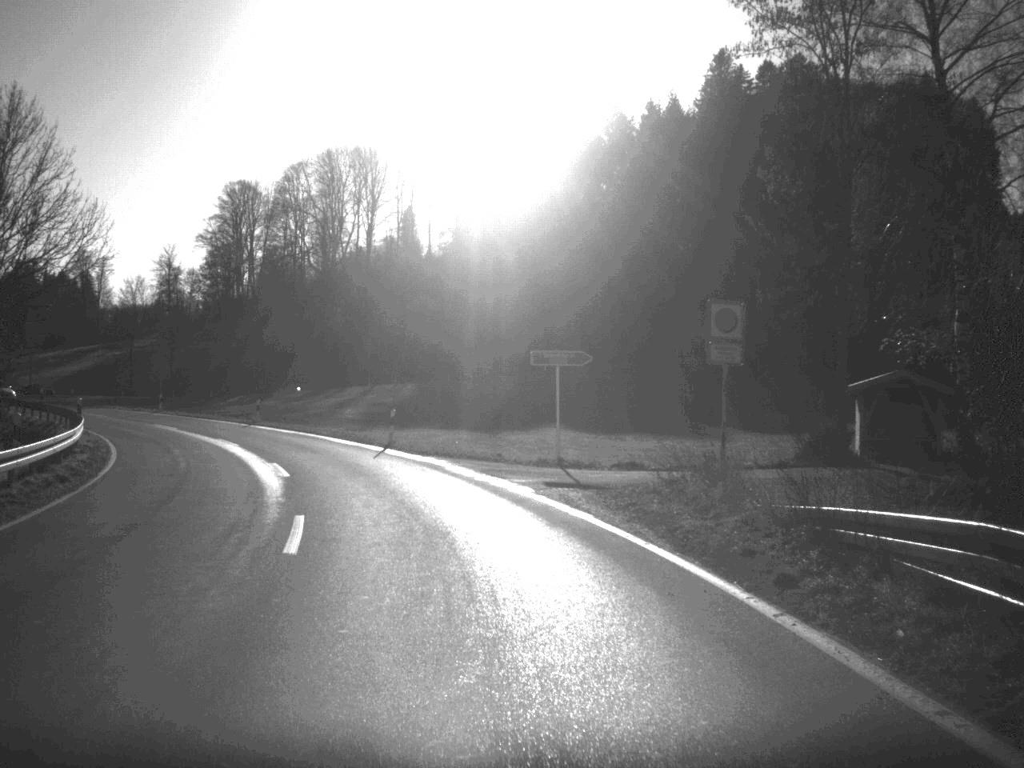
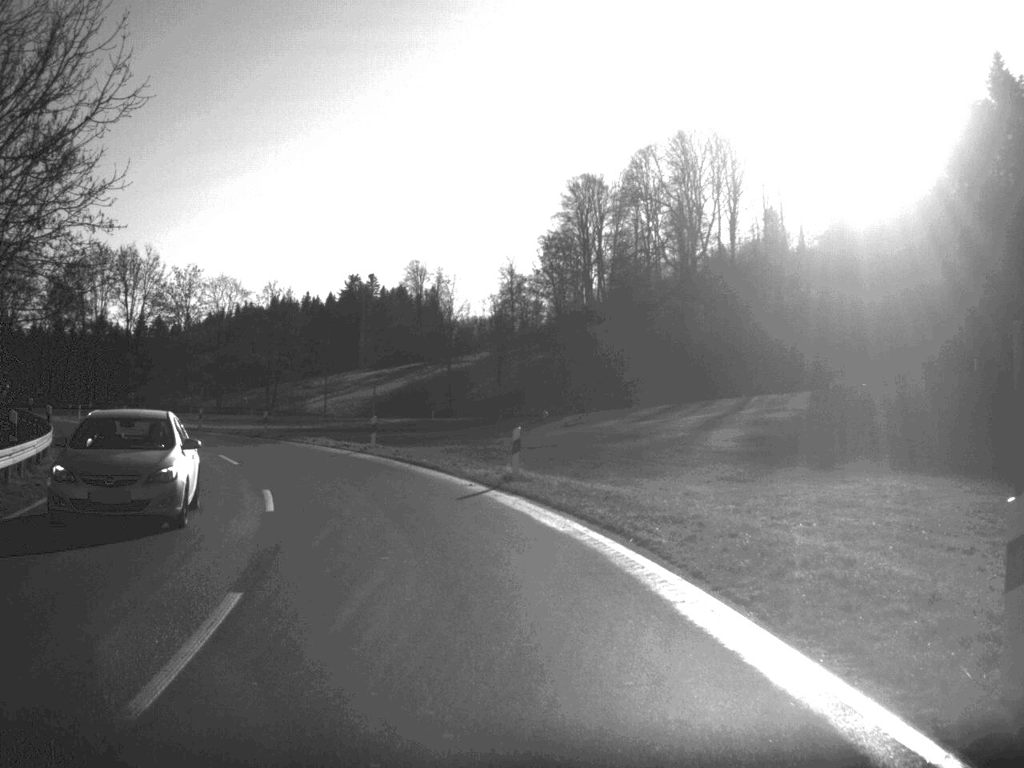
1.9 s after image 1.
(-4.2, +30.6) m; -16°
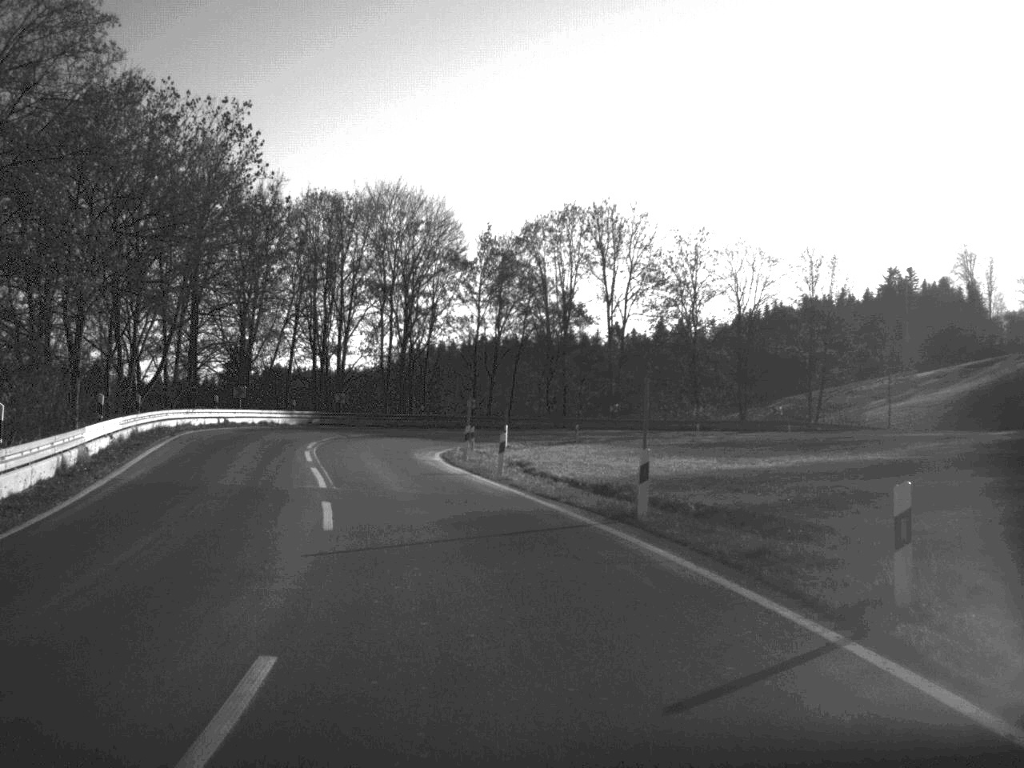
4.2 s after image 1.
(-8.1, +38.1) m; -24°
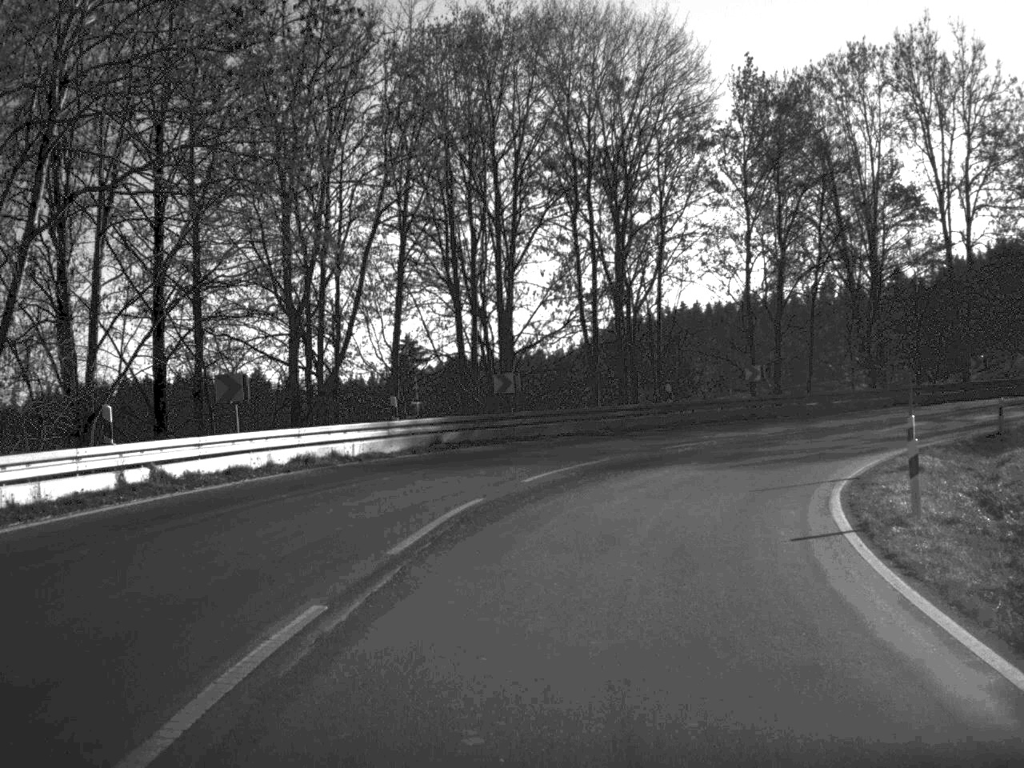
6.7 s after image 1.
(-4.3, +36.5) m; -8°
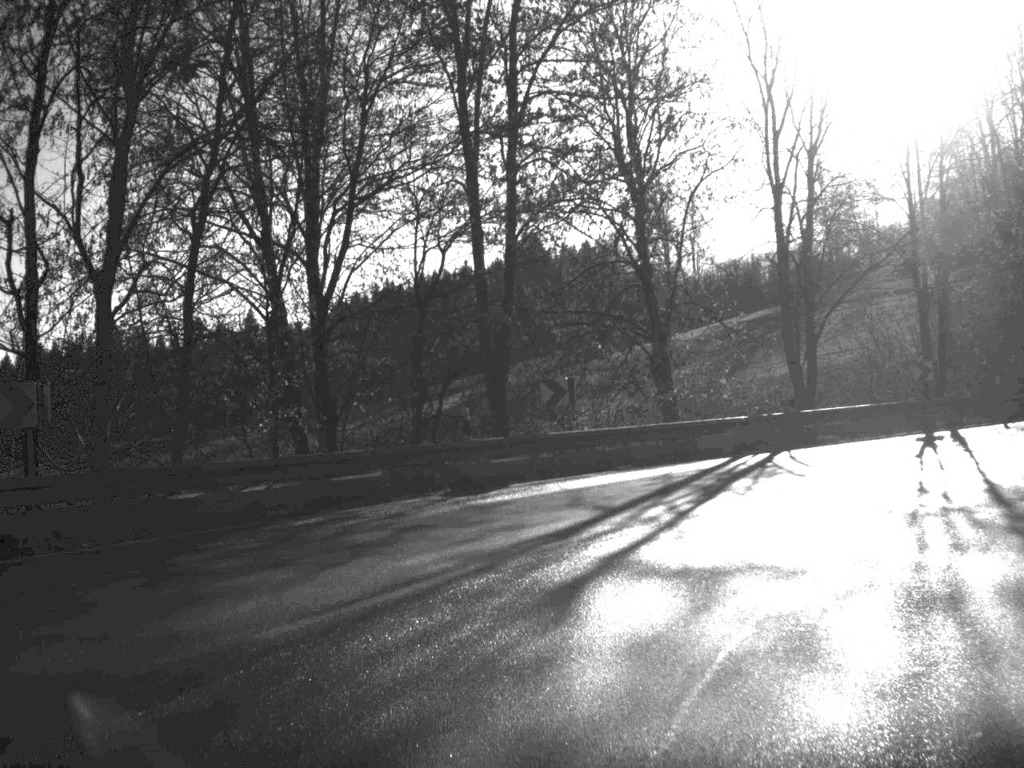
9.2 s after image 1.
(+5.7, +28.4) m; +29°
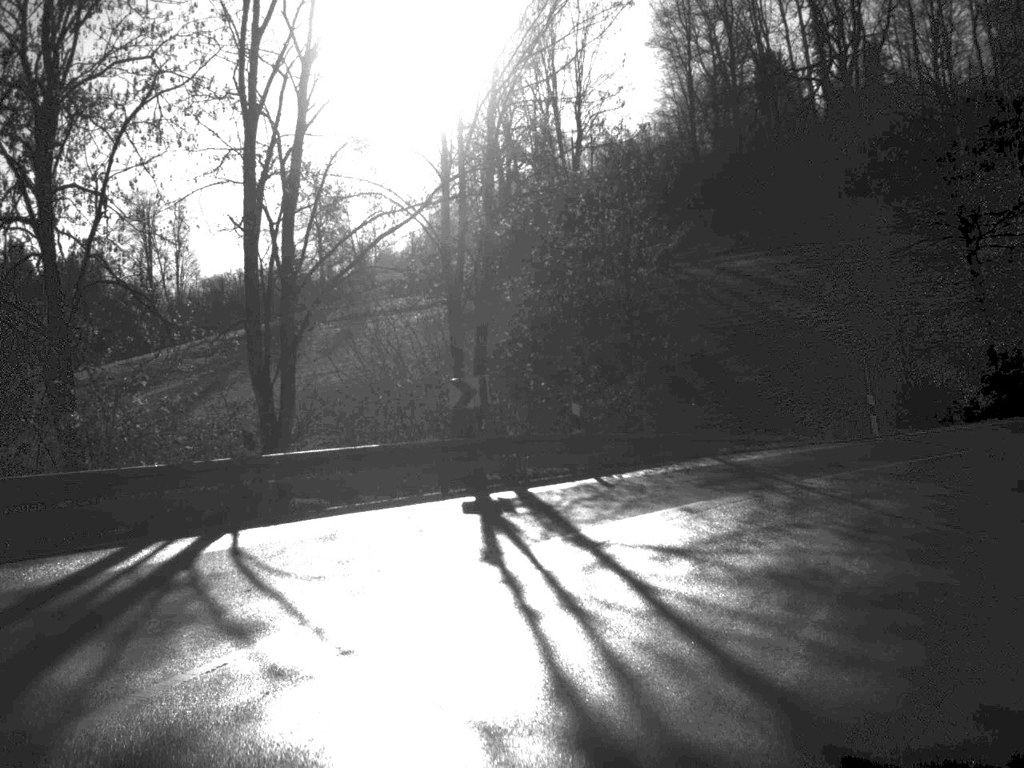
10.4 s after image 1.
(+2.4, +12.2) m; +23°
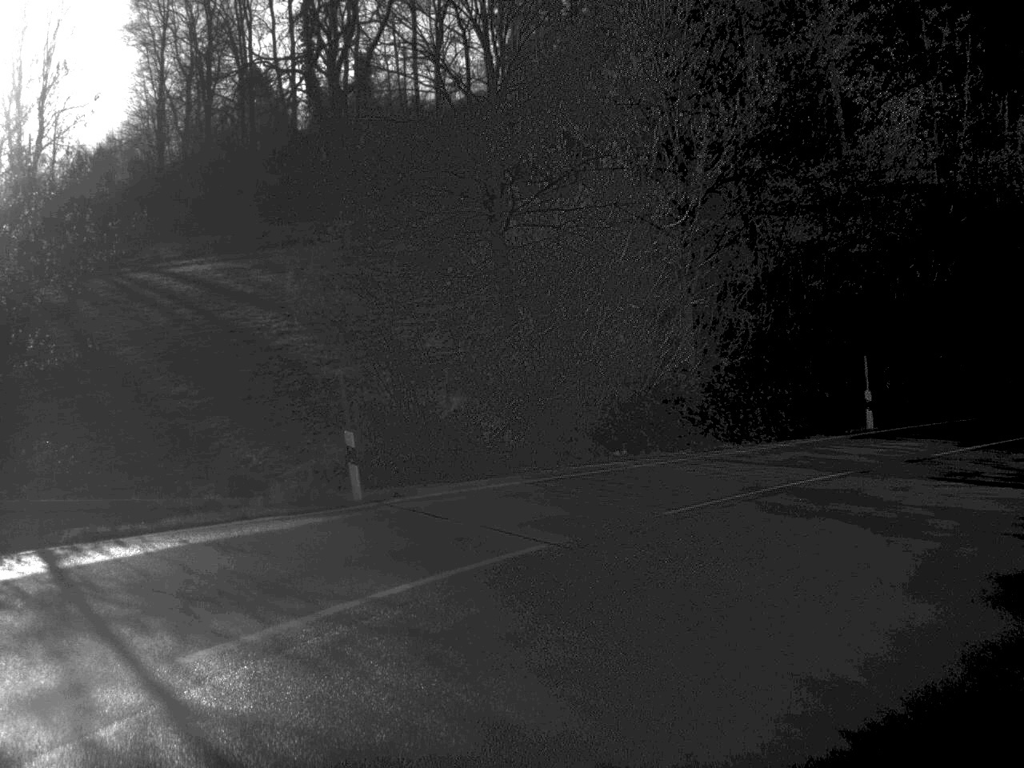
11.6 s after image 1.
(+2.5, +12.0) m; +24°
